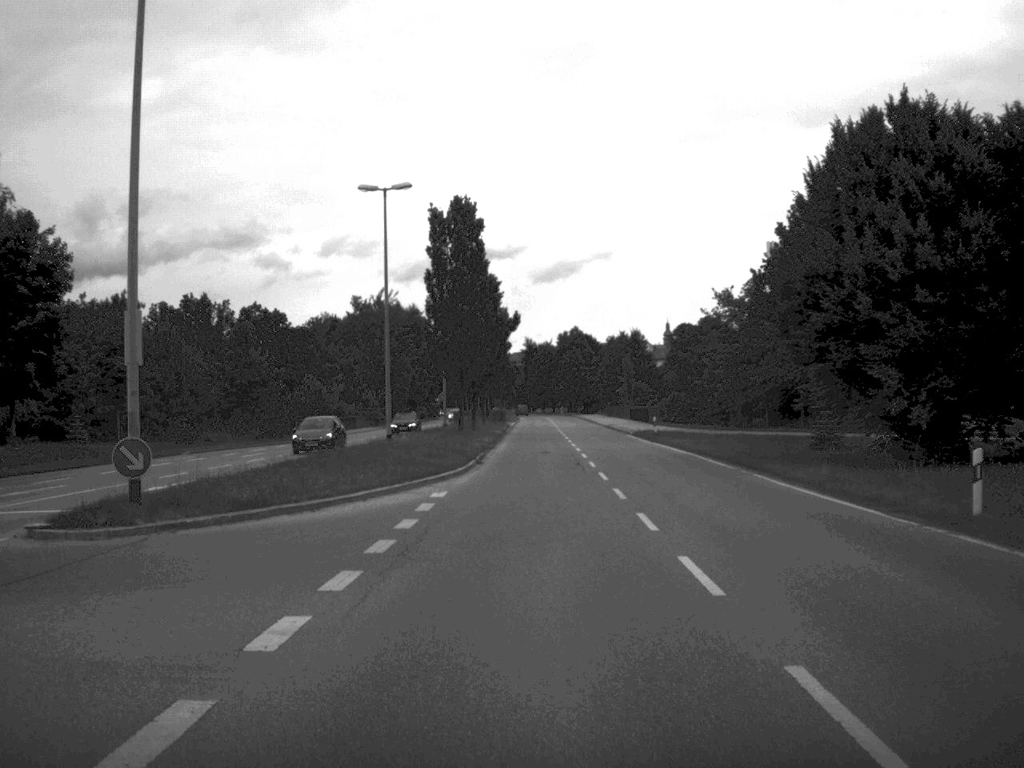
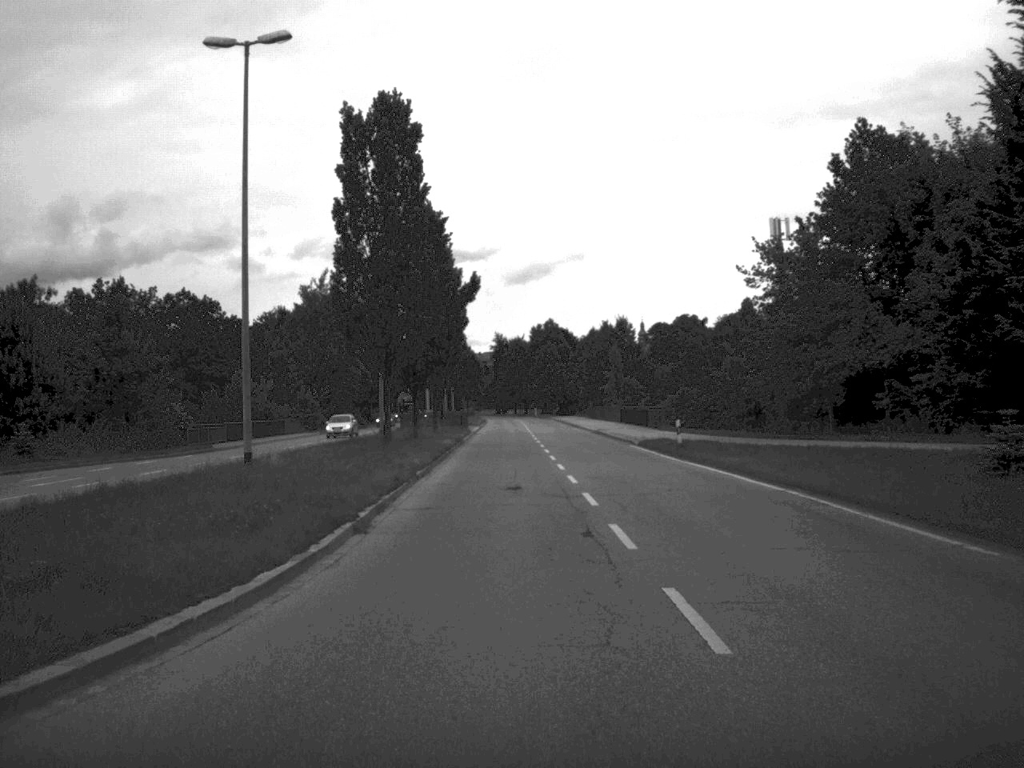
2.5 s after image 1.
(+0.3, +20.5) m; +1°
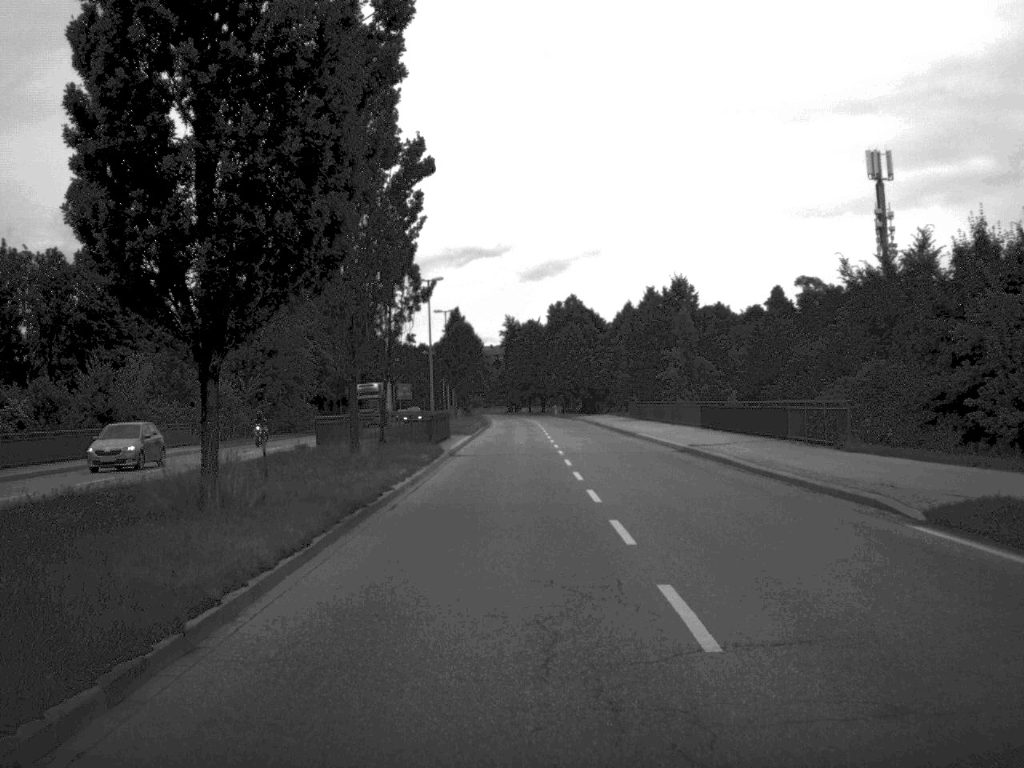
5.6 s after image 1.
(-0.4, +35.6) m; -1°
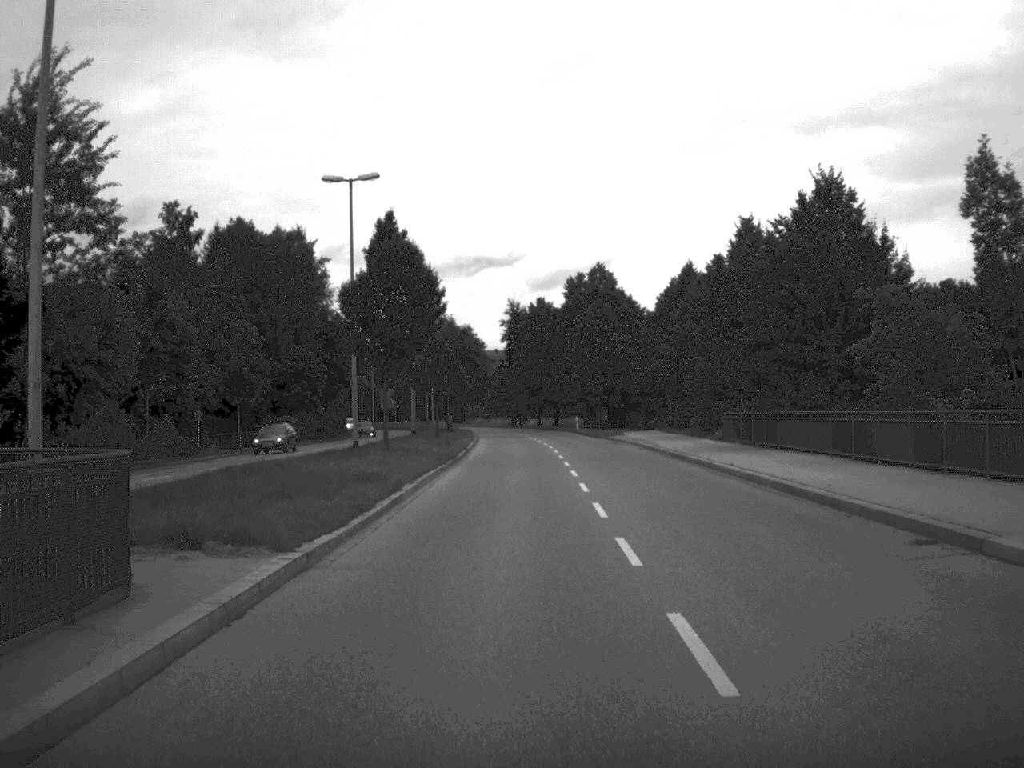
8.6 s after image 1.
(-0.1, +42.4) m; 0°
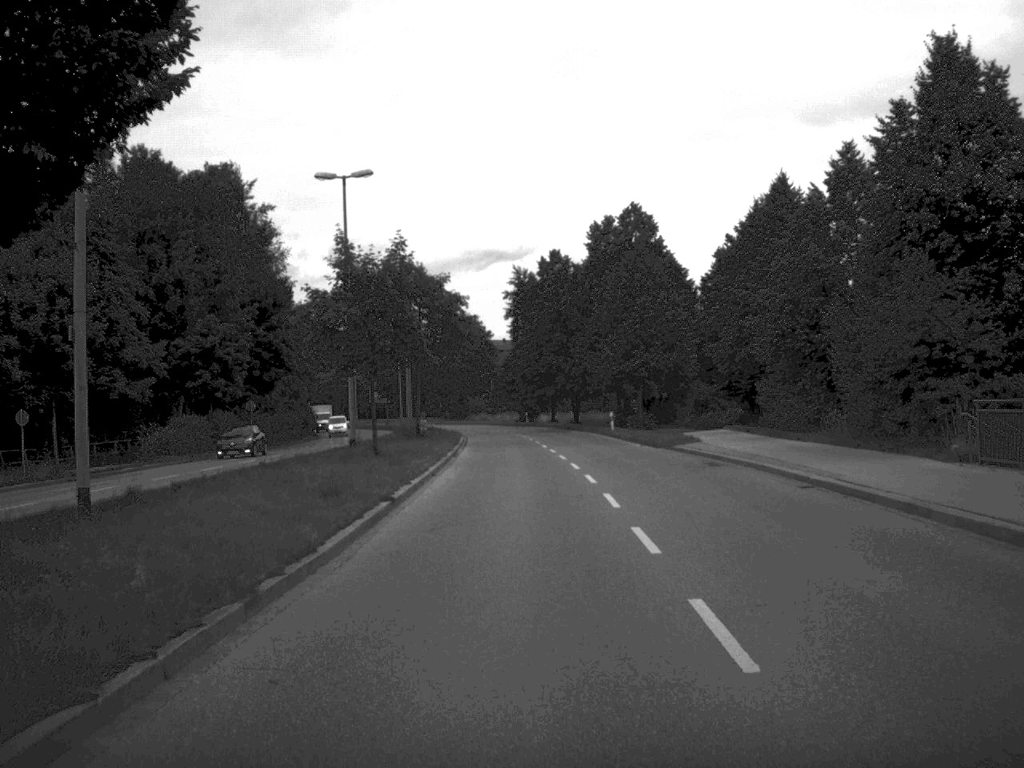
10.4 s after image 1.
(0.0, +29.3) m; -1°
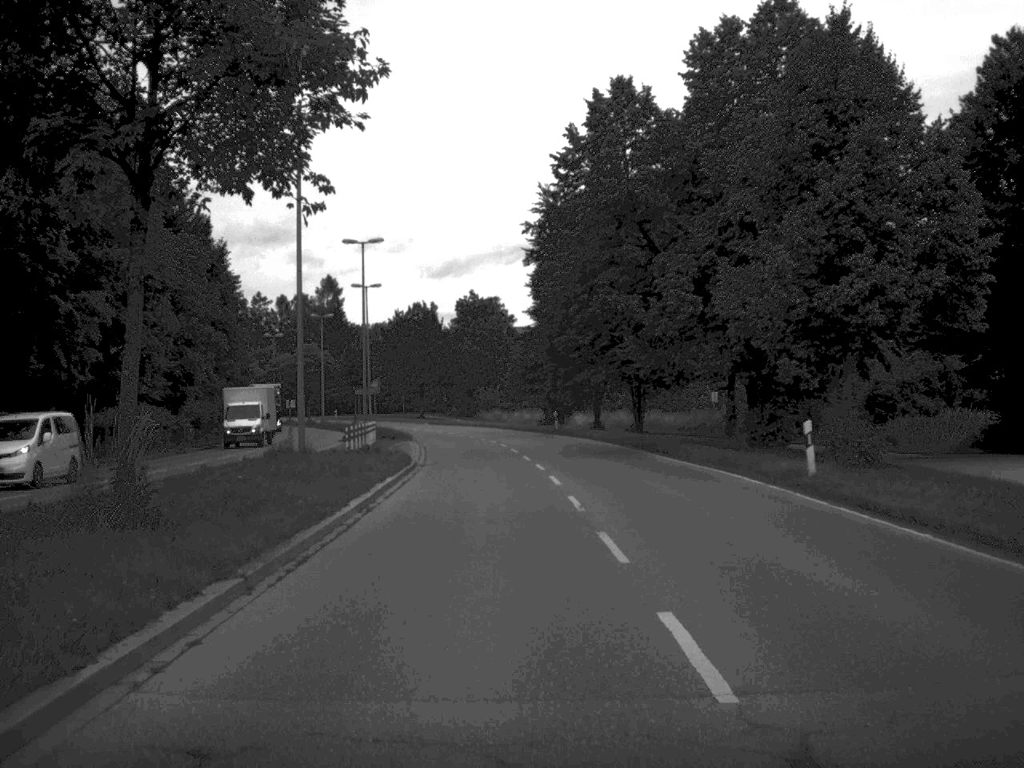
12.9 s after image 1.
(-0.2, +42.1) m; -1°
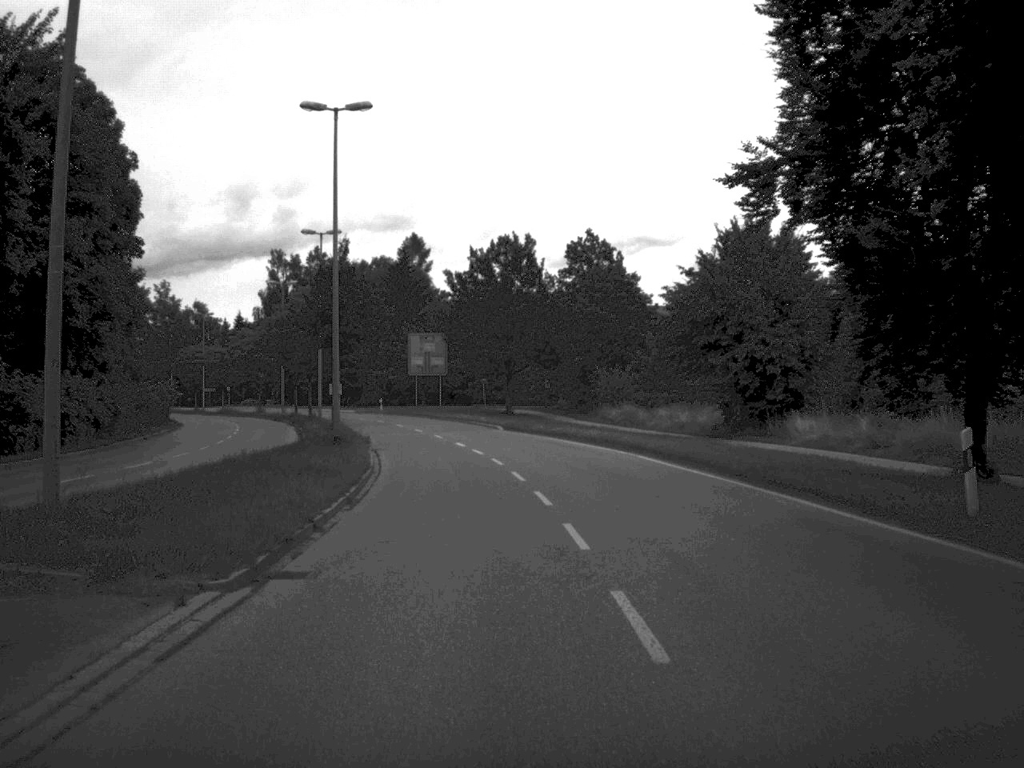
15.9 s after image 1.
(-2.1, +52.0) m; -6°
